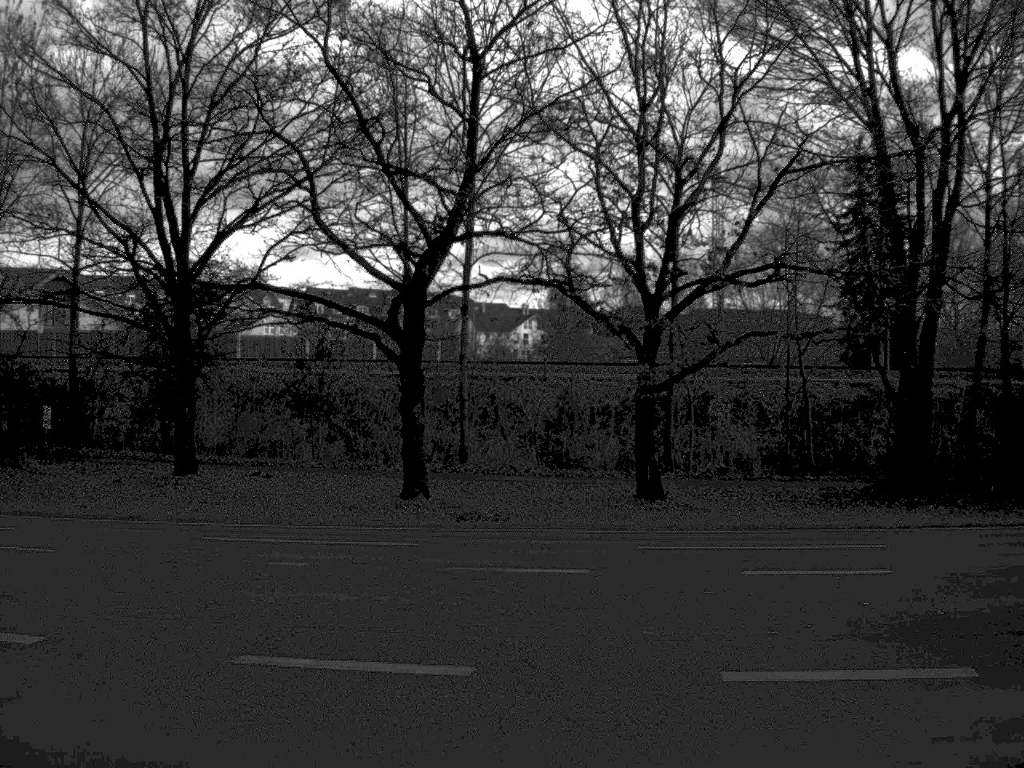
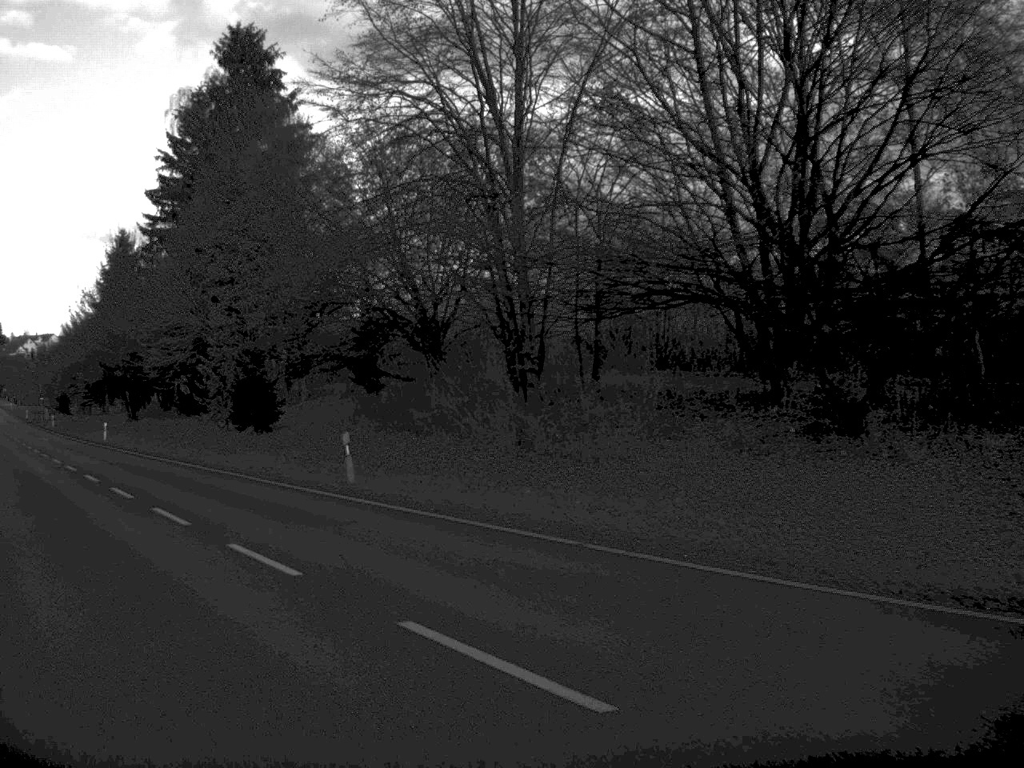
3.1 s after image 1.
(-6.9, +15.2) m; -57°
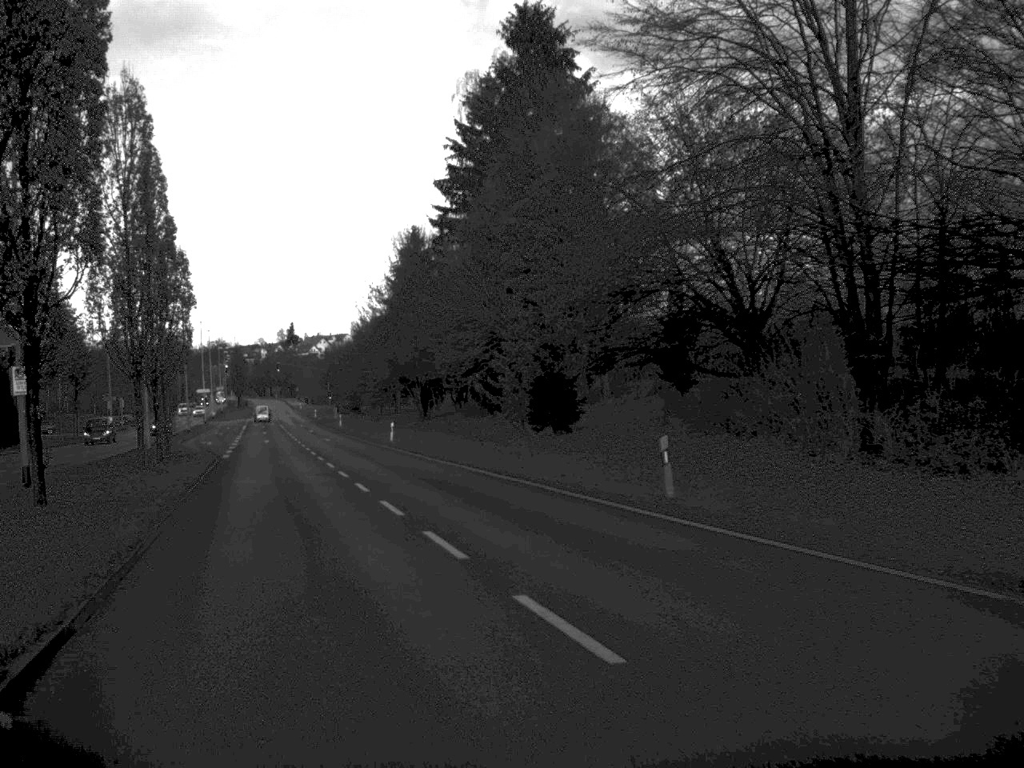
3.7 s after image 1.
(-0.5, +4.2) m; -13°
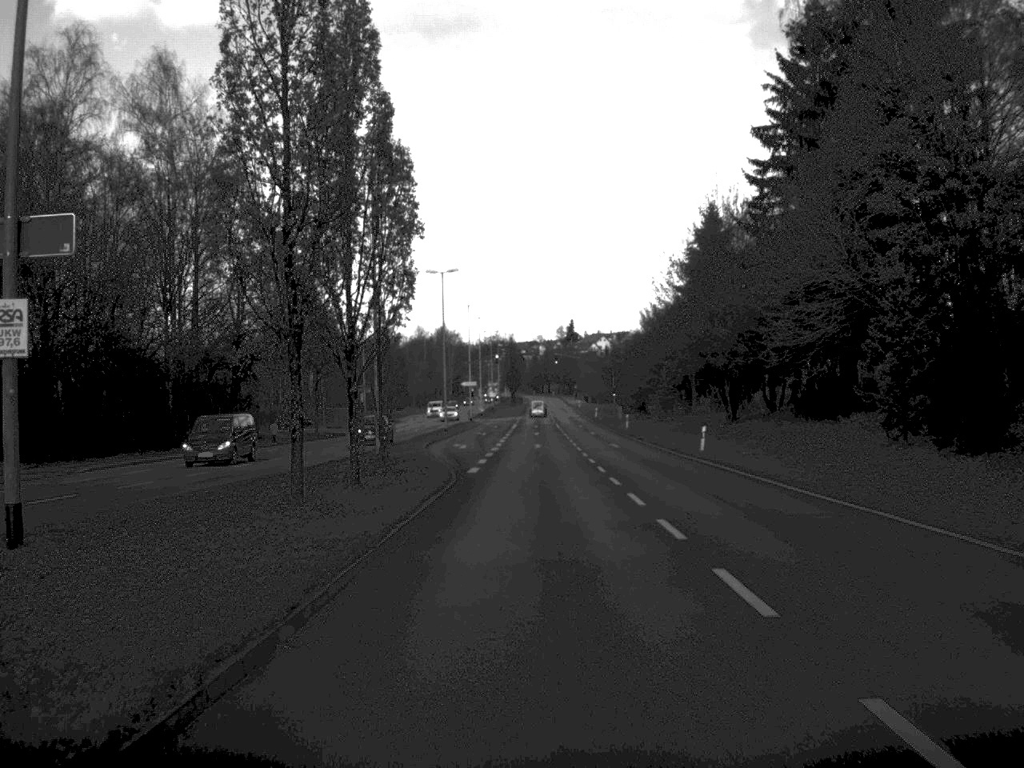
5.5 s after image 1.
(-2.4, +15.5) m; -12°
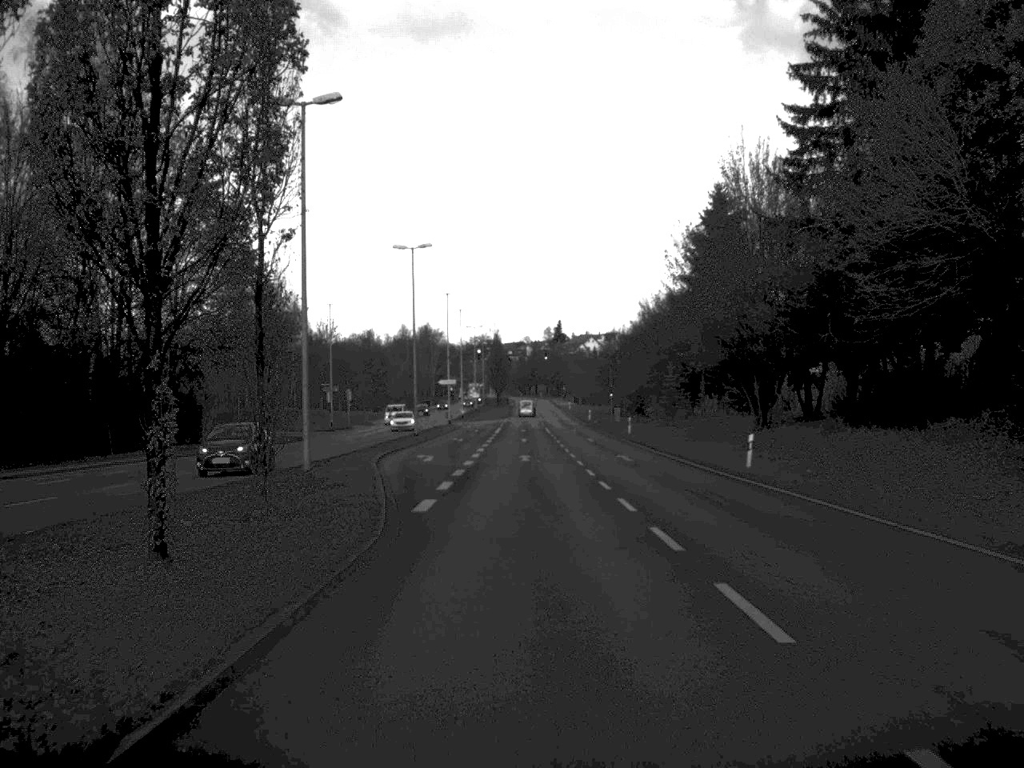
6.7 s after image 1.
(+0.1, +12.8) m; +1°
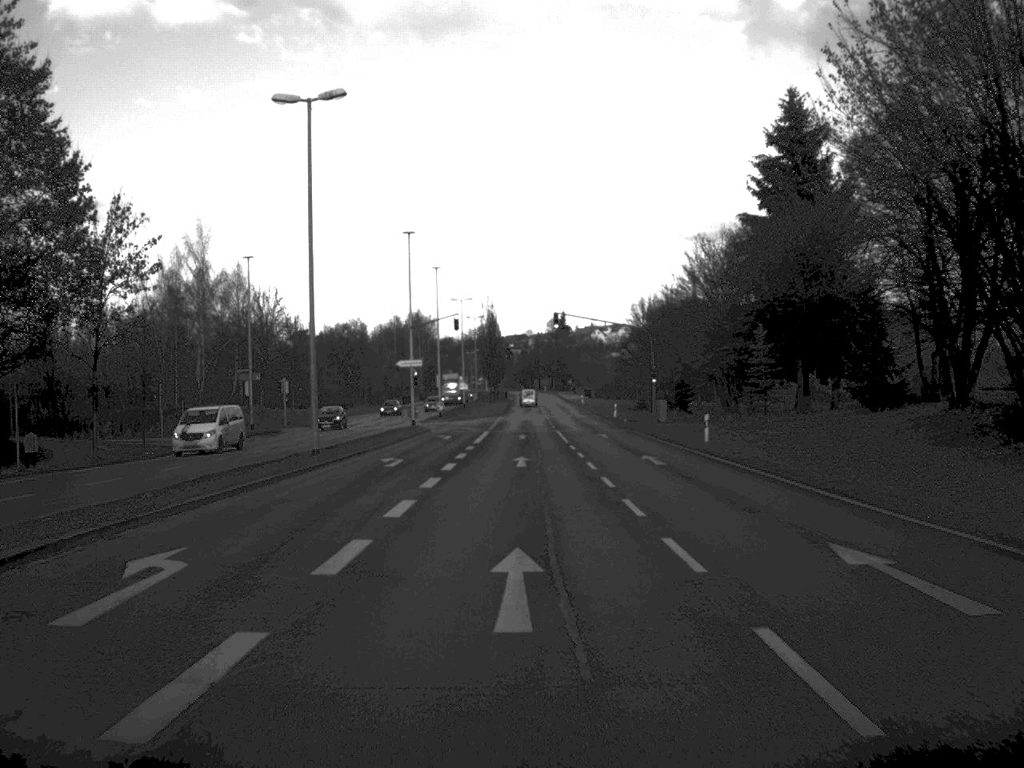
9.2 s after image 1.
(0.0, +32.6) m; 0°
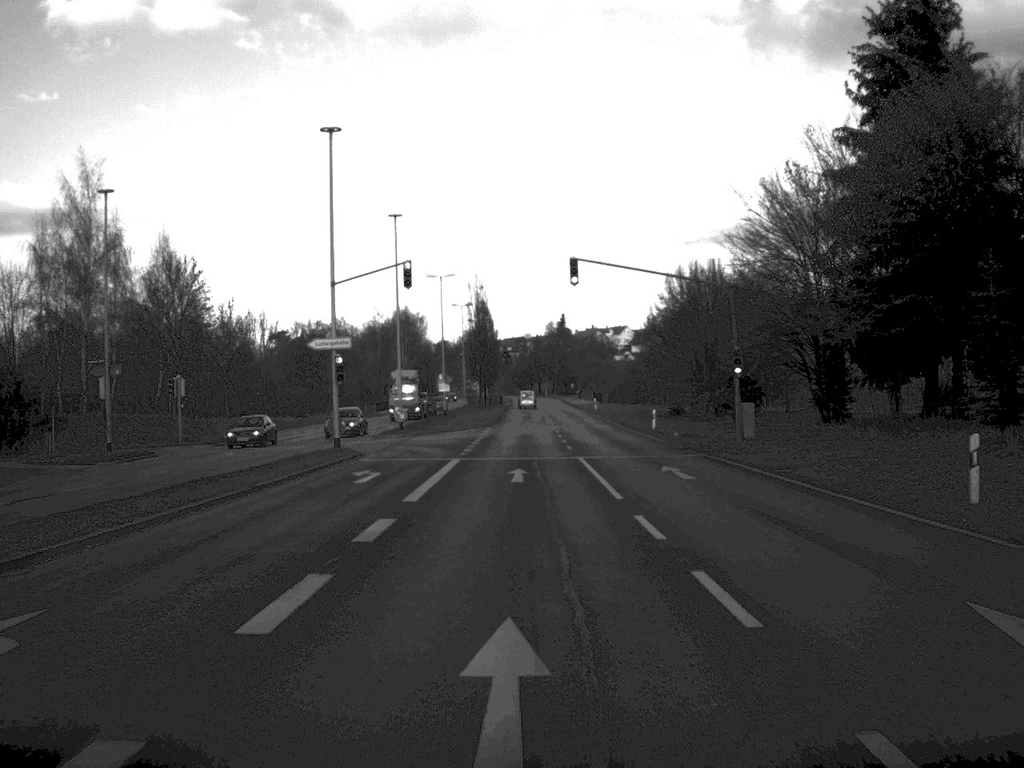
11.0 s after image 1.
(0.0, +26.7) m; 0°
